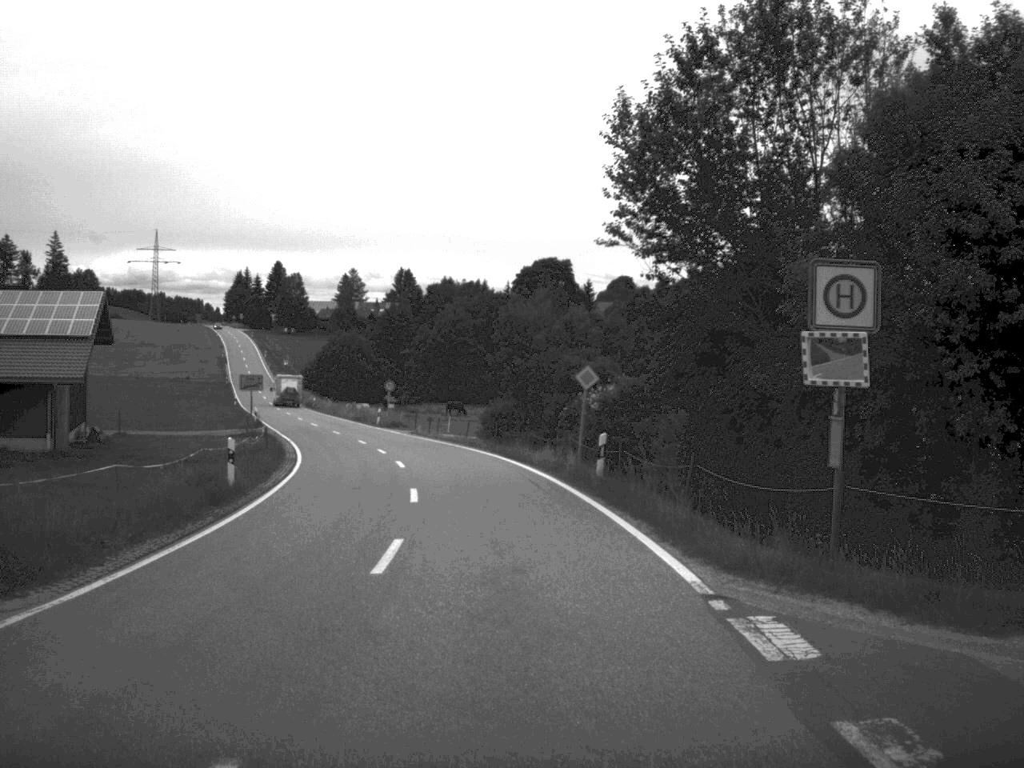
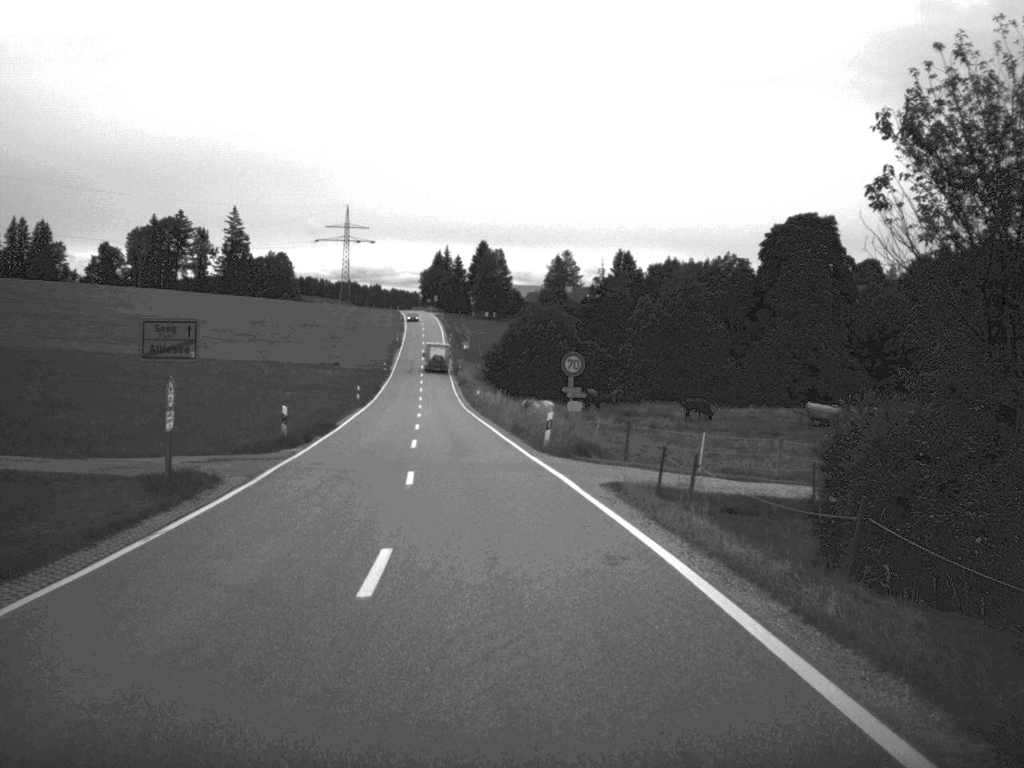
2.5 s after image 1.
(-2.8, +37.4) m; -10°
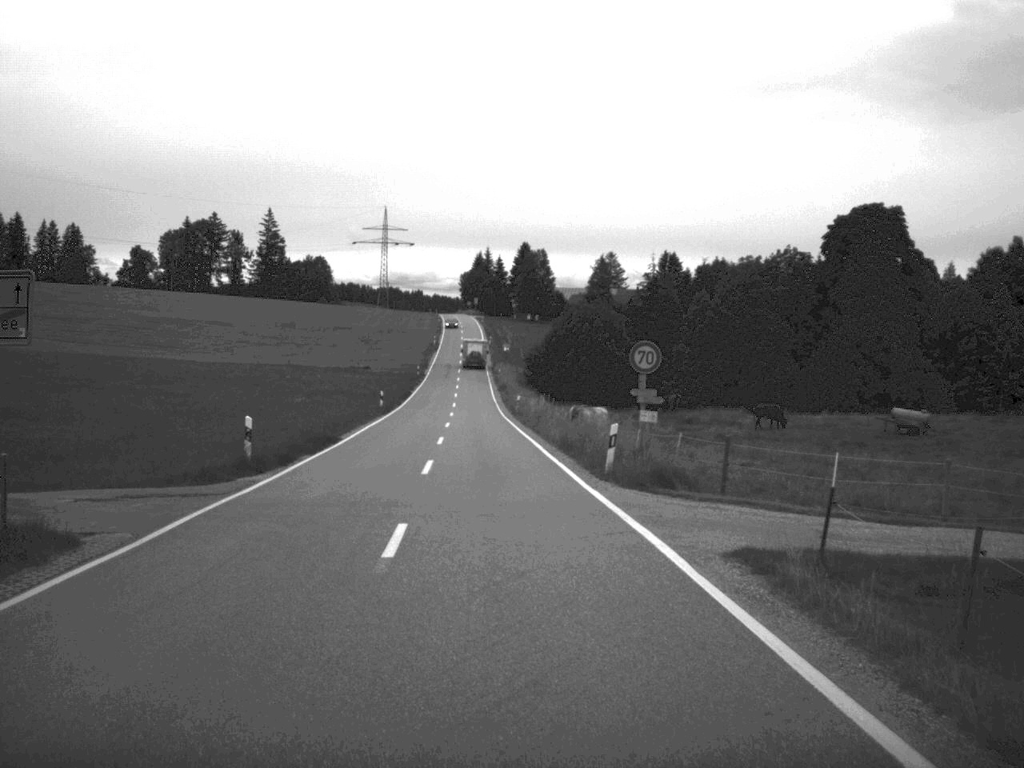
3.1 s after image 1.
(-0.2, +9.0) m; -2°
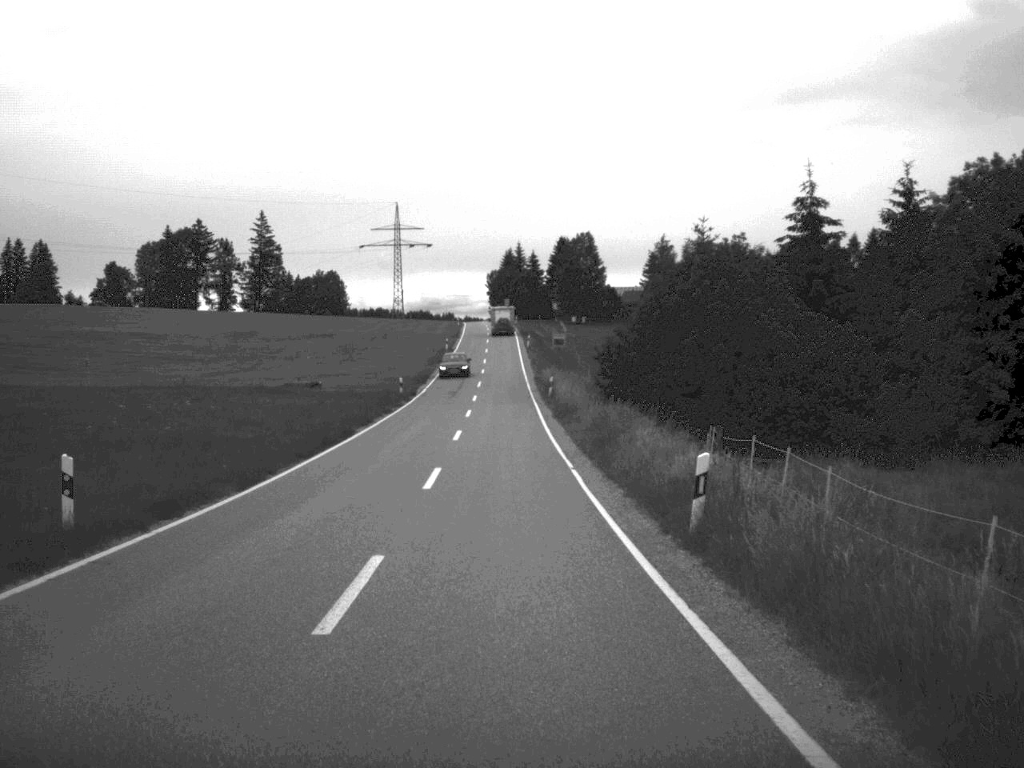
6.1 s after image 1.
(-1.7, +50.1) m; -2°
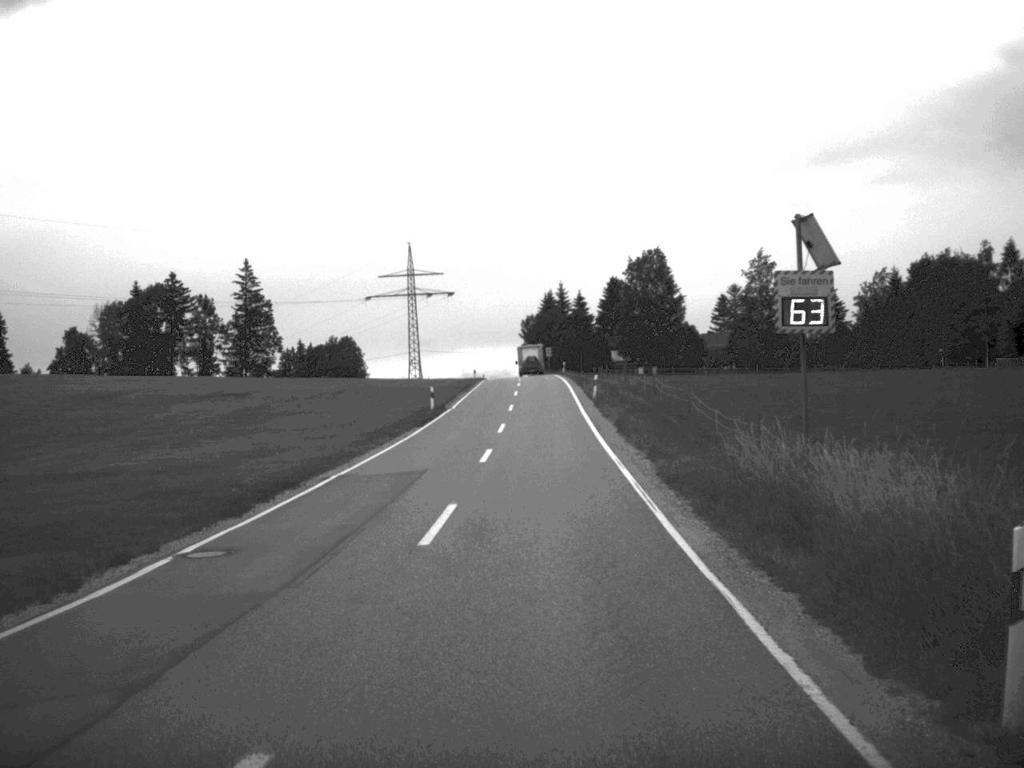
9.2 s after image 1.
(-1.0, +53.4) m; -2°
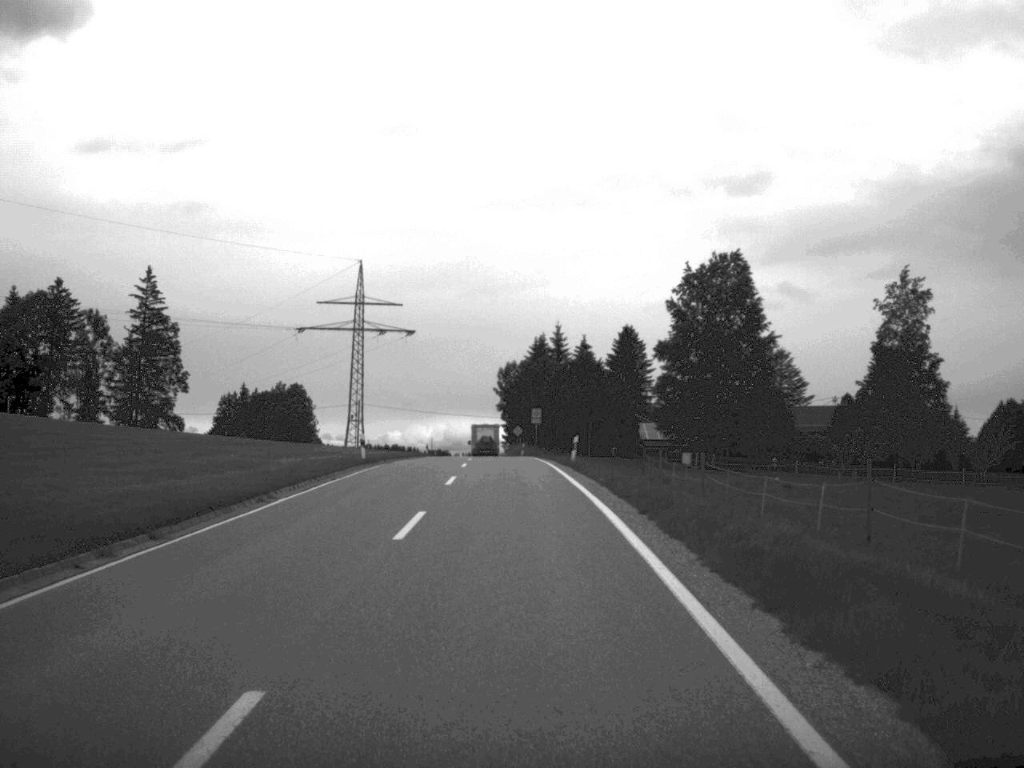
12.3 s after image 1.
(+0.8, +57.9) m; +1°
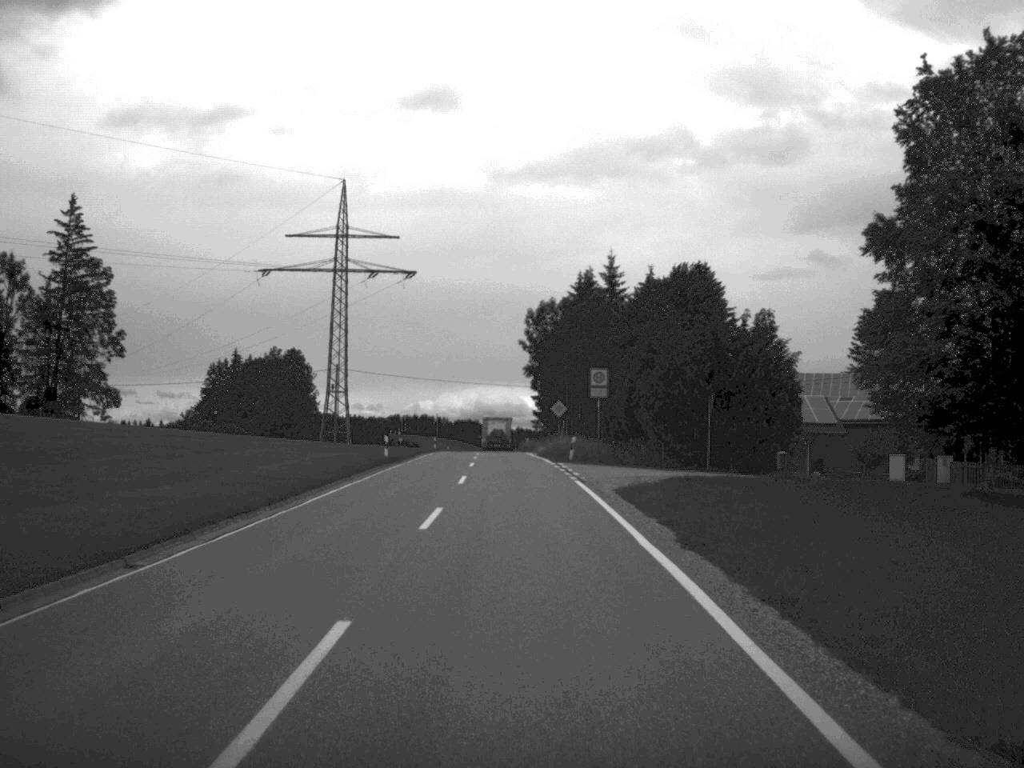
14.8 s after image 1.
(-0.7, +44.0) m; -2°
